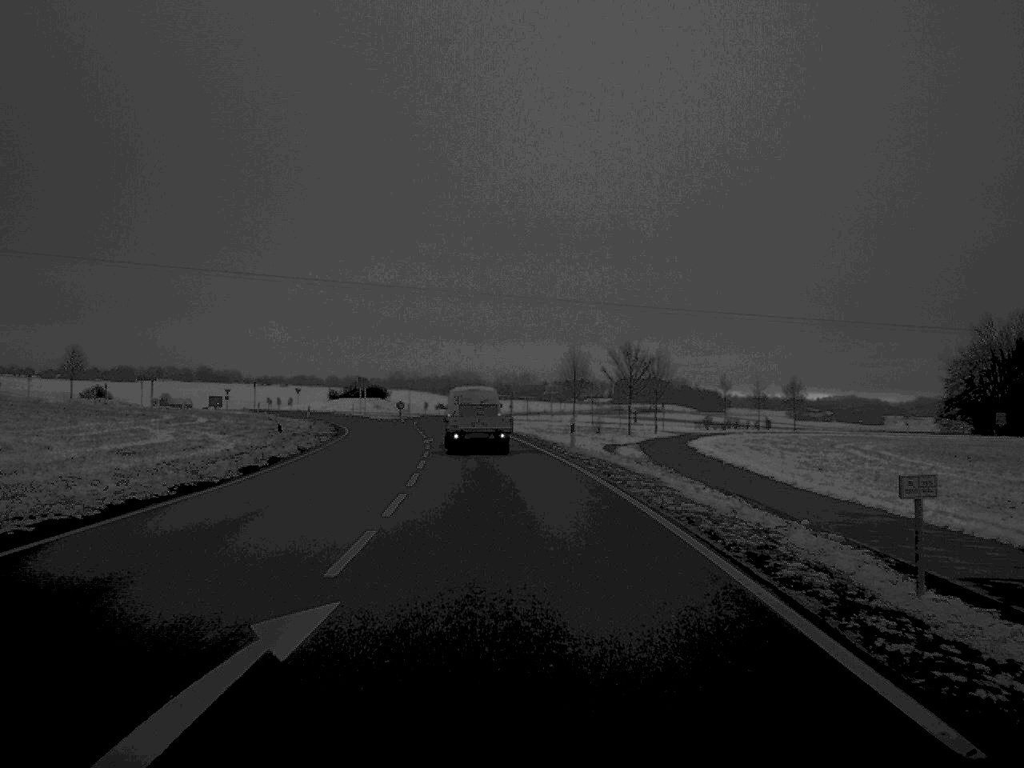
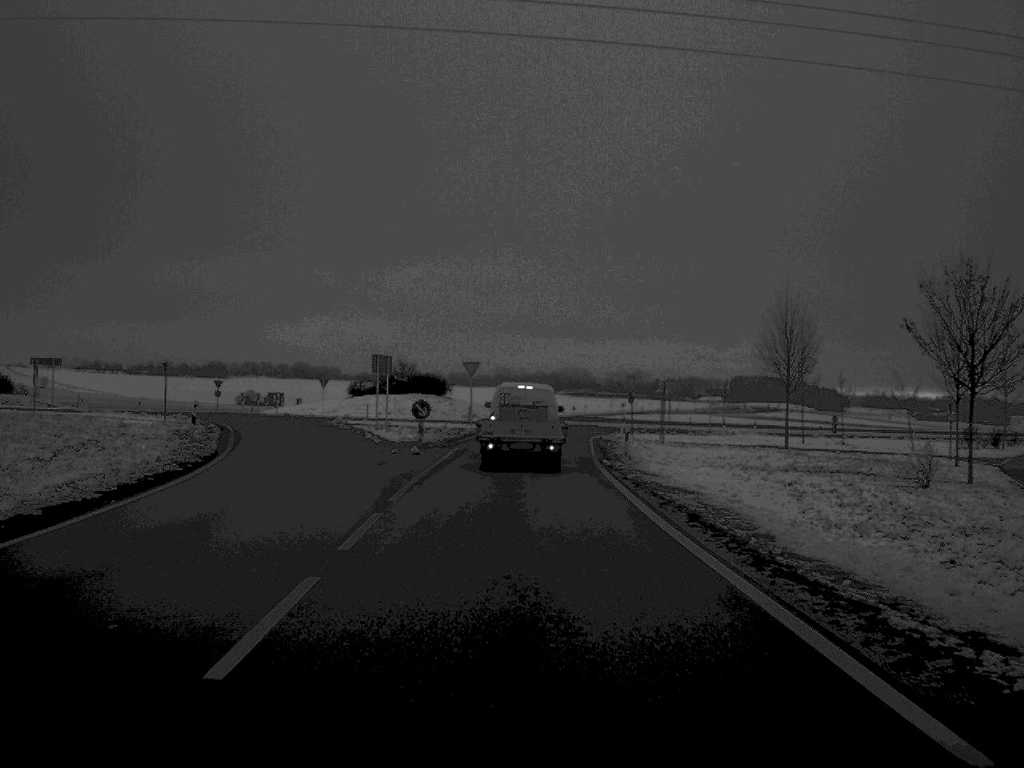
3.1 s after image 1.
(-2.3, +52.1) m; -5°
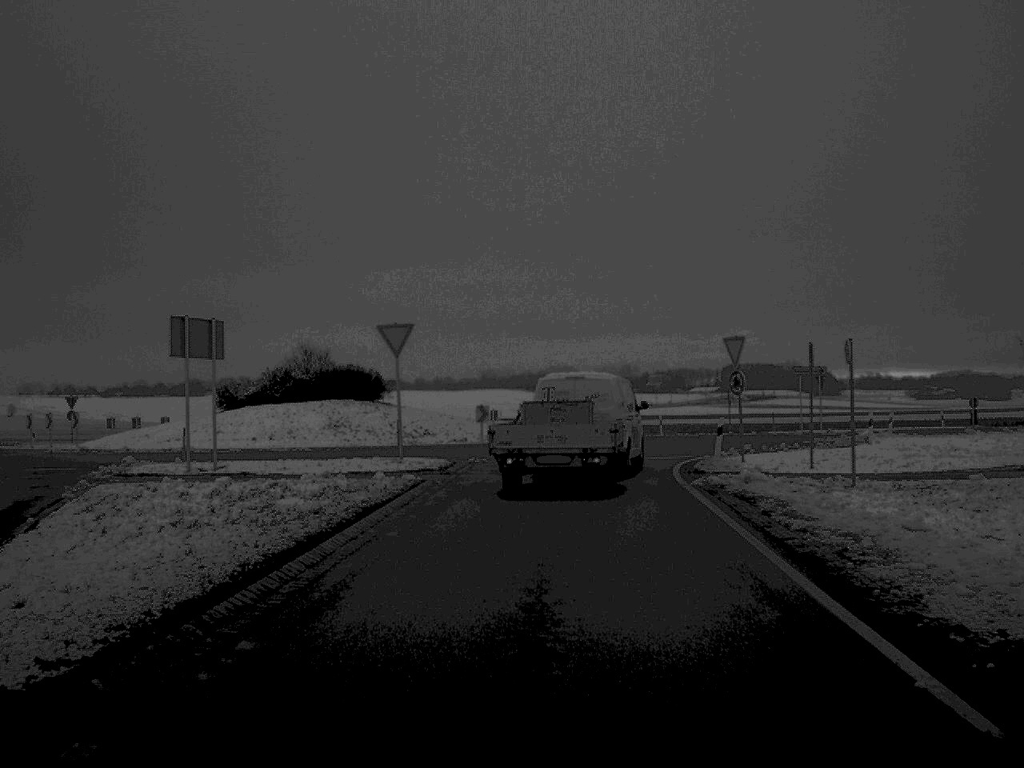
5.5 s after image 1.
(-0.1, +32.5) m; +1°
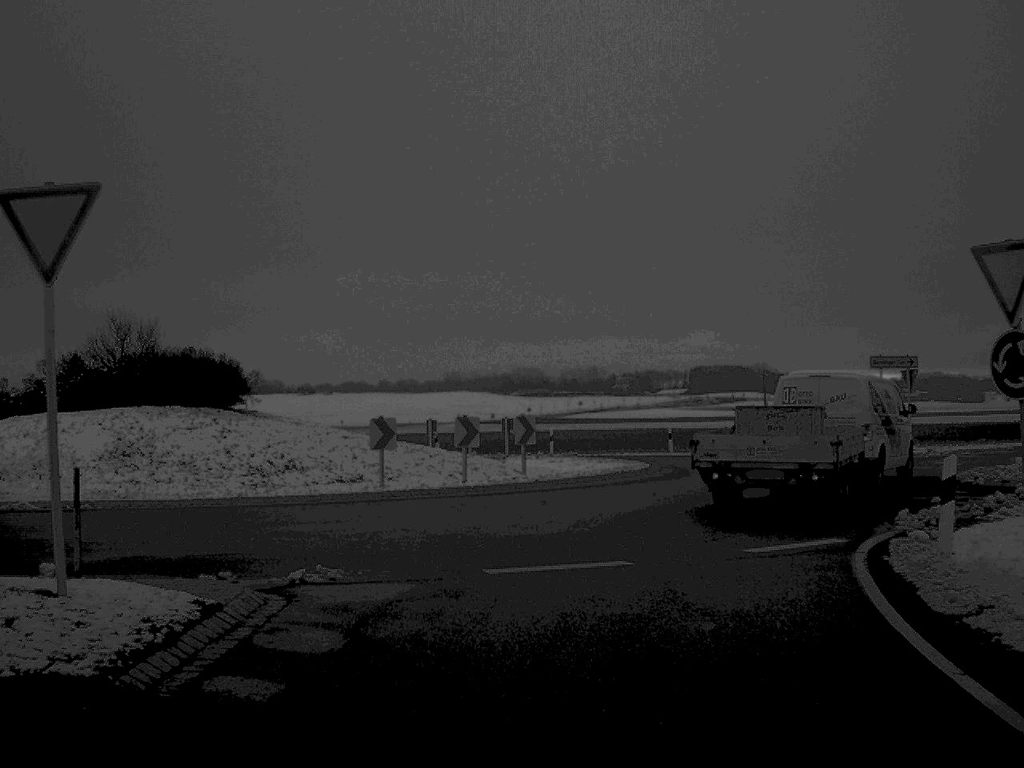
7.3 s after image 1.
(+0.3, +19.0) m; +2°
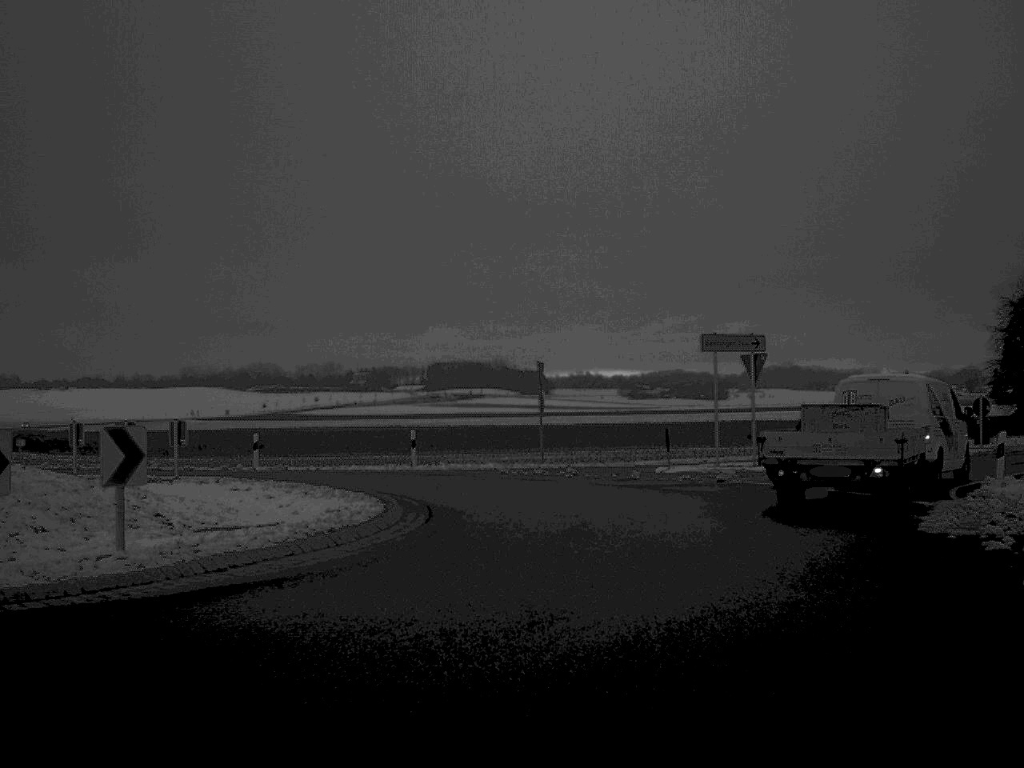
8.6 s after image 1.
(+0.9, +12.0) m; +12°
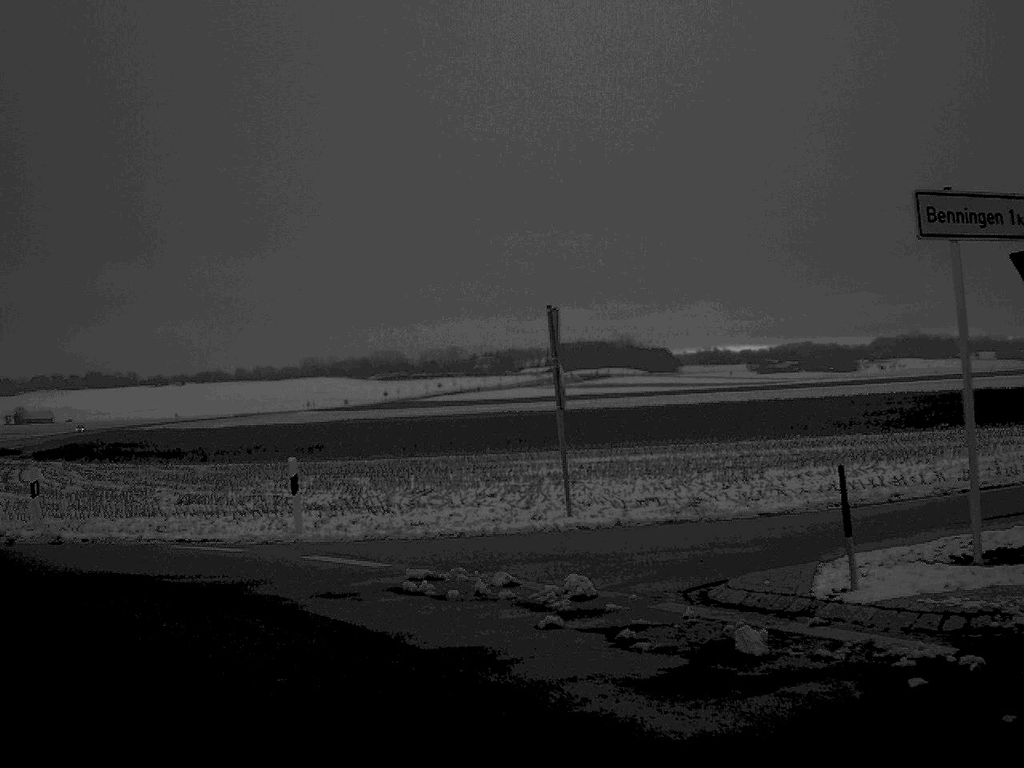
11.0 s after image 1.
(+1.7, +18.3) m; -7°
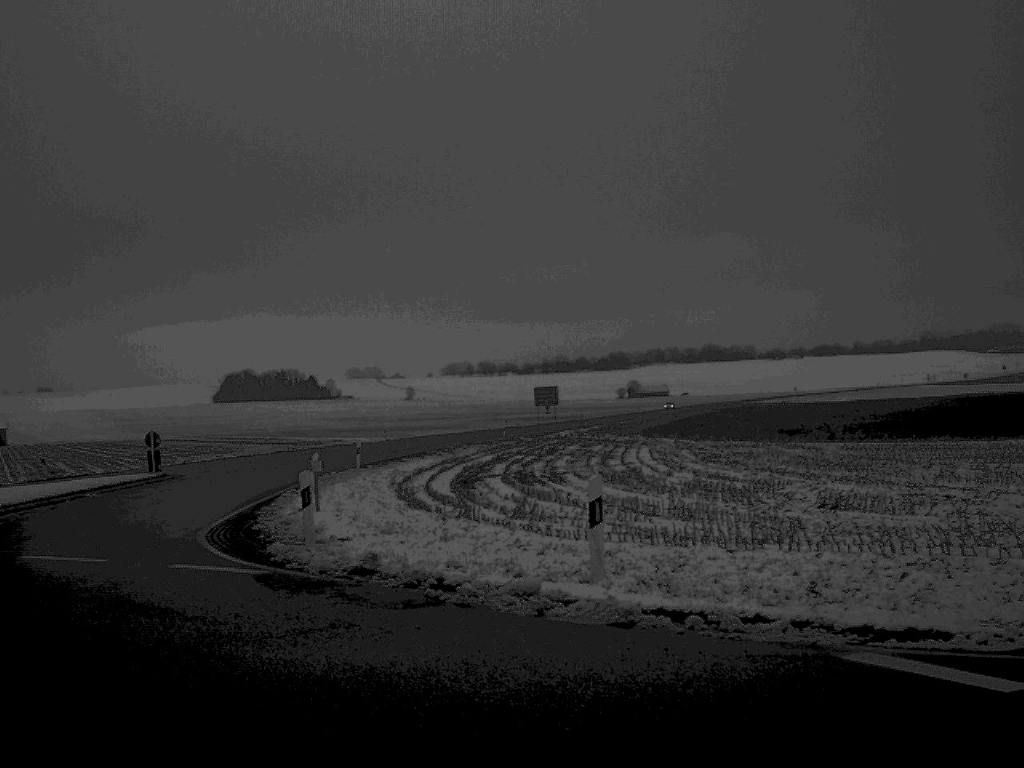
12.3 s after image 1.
(-1.9, +8.2) m; -28°
